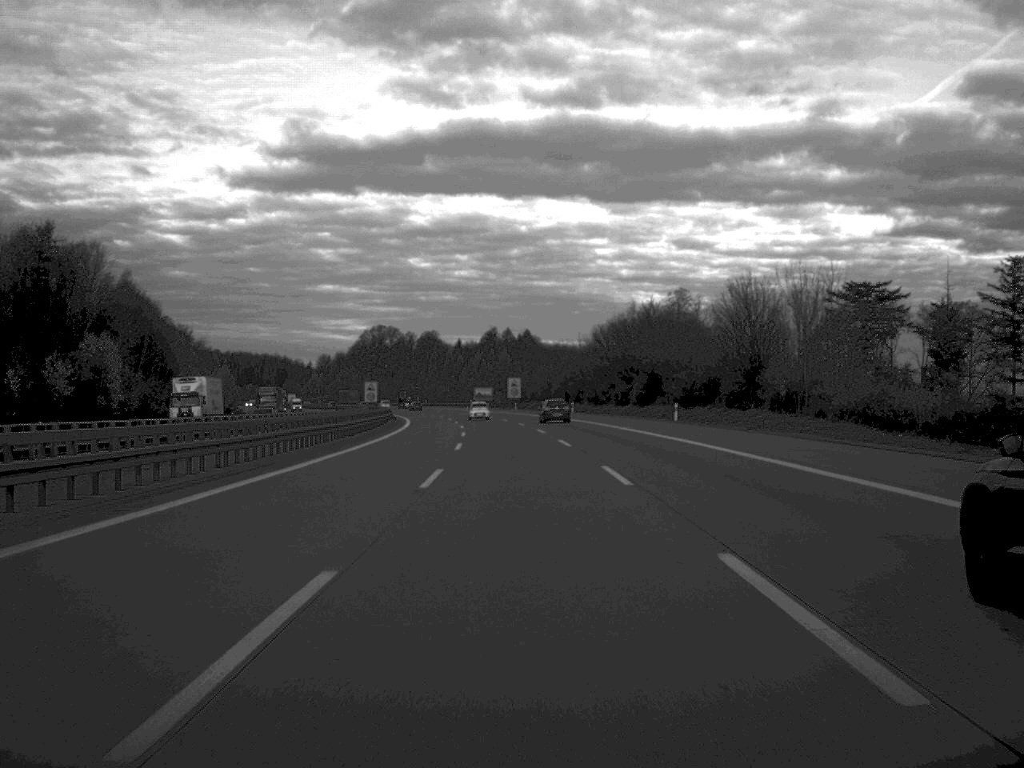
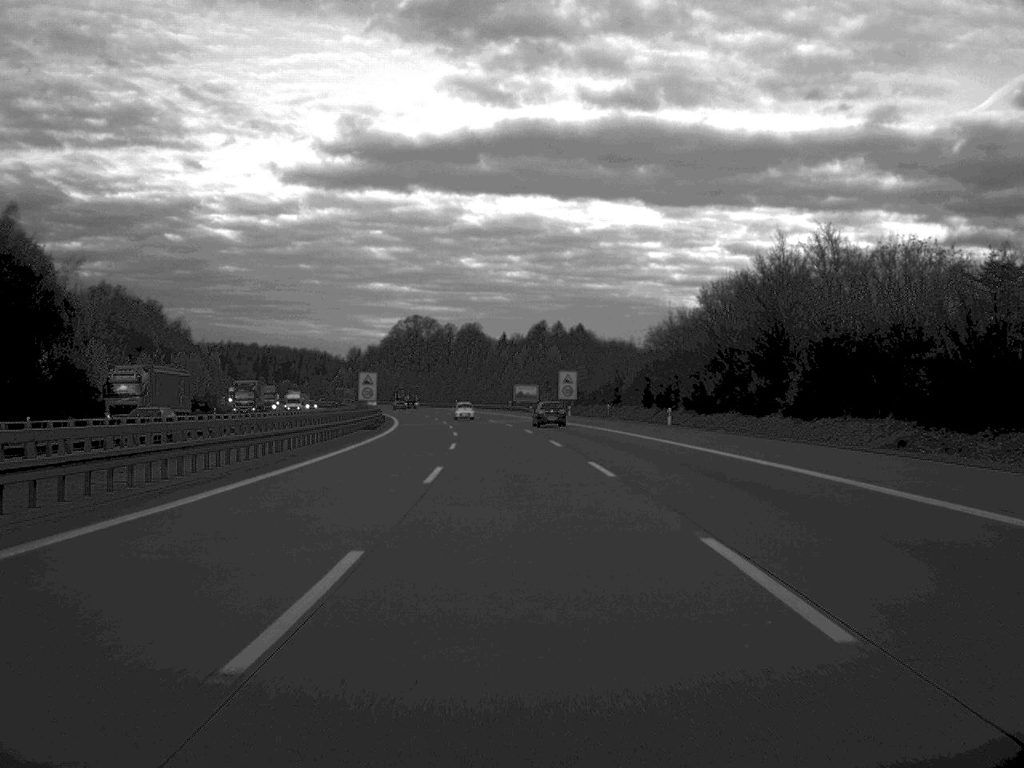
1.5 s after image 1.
(-0.9, +51.1) m; -2°
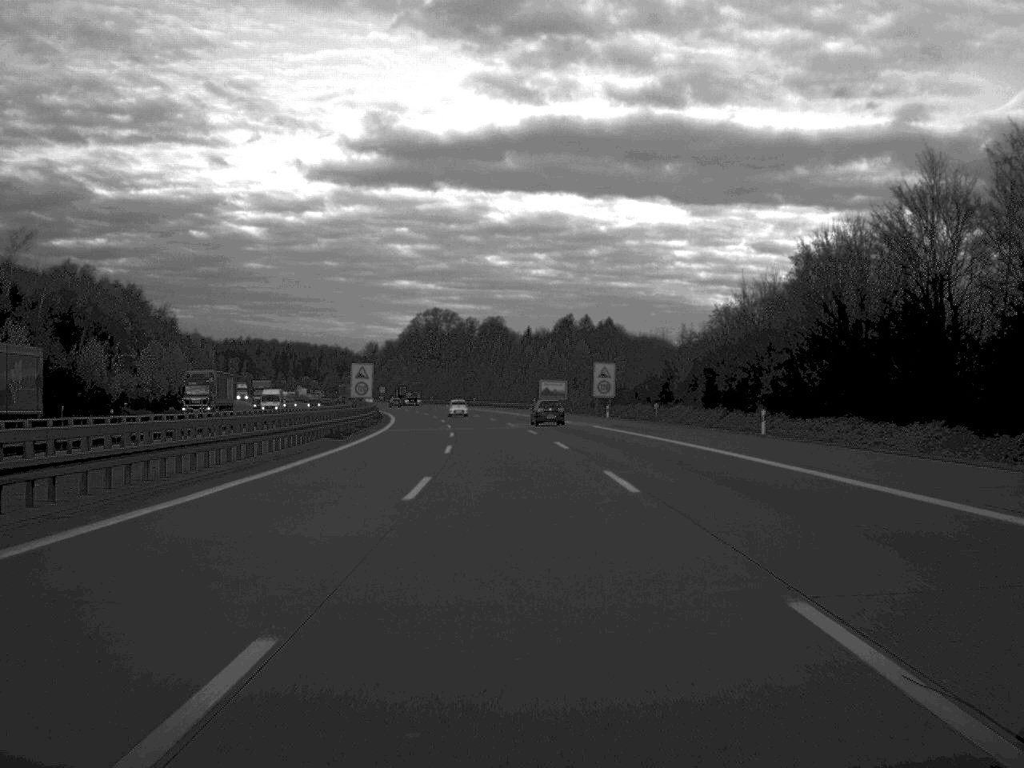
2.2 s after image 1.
(-0.2, +22.7) m; -1°
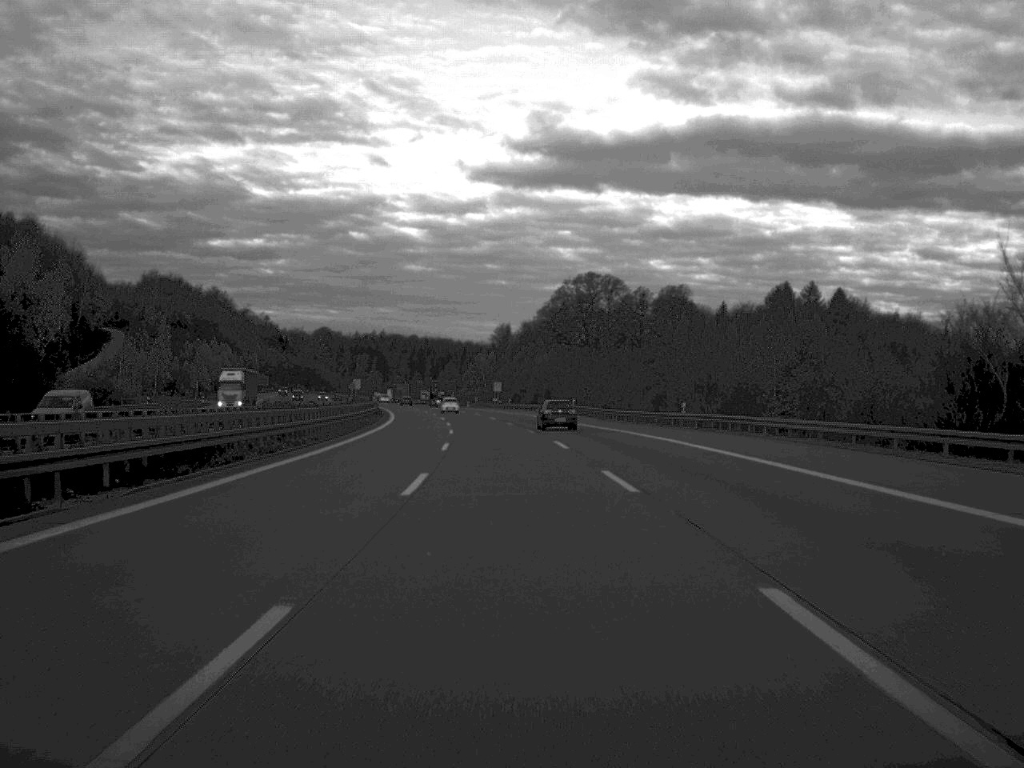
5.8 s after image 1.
(-7.6, +124.4) m; -7°
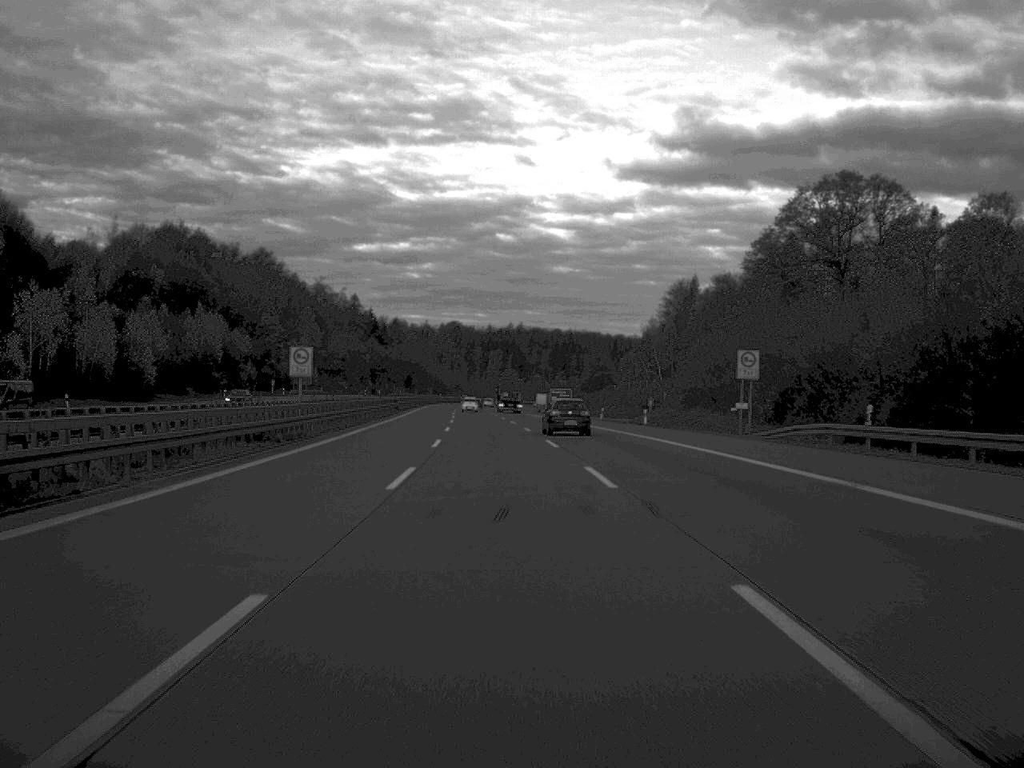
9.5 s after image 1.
(-7.4, +124.4) m; -7°
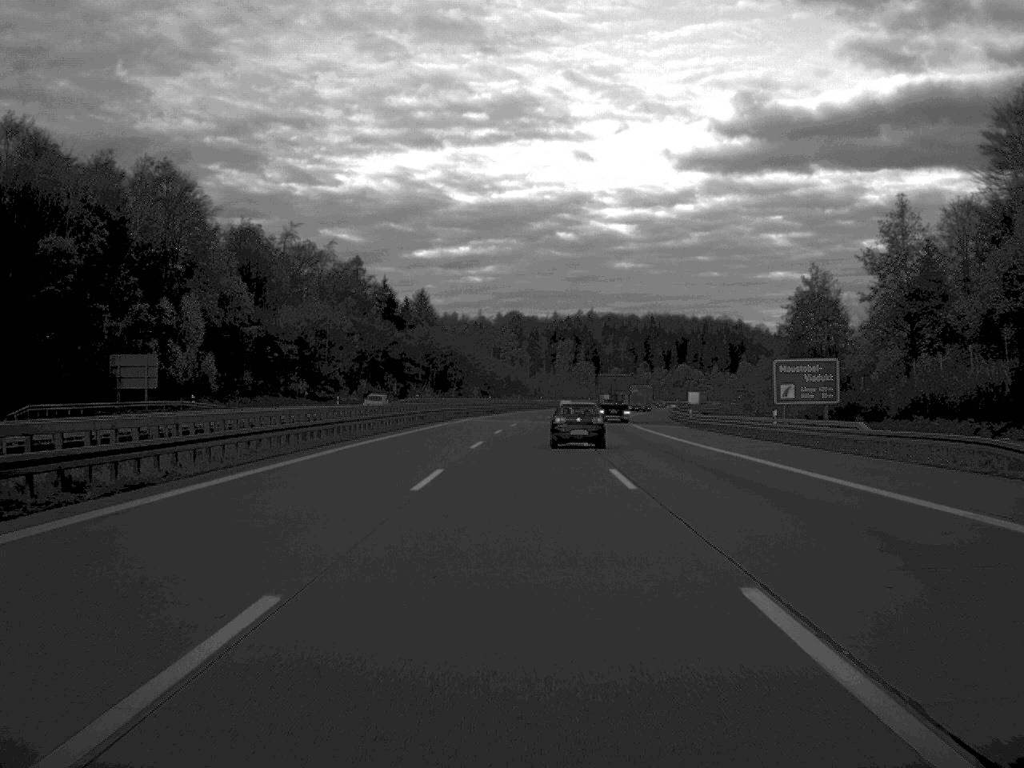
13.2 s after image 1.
(-4.8, +124.6) m; -3°
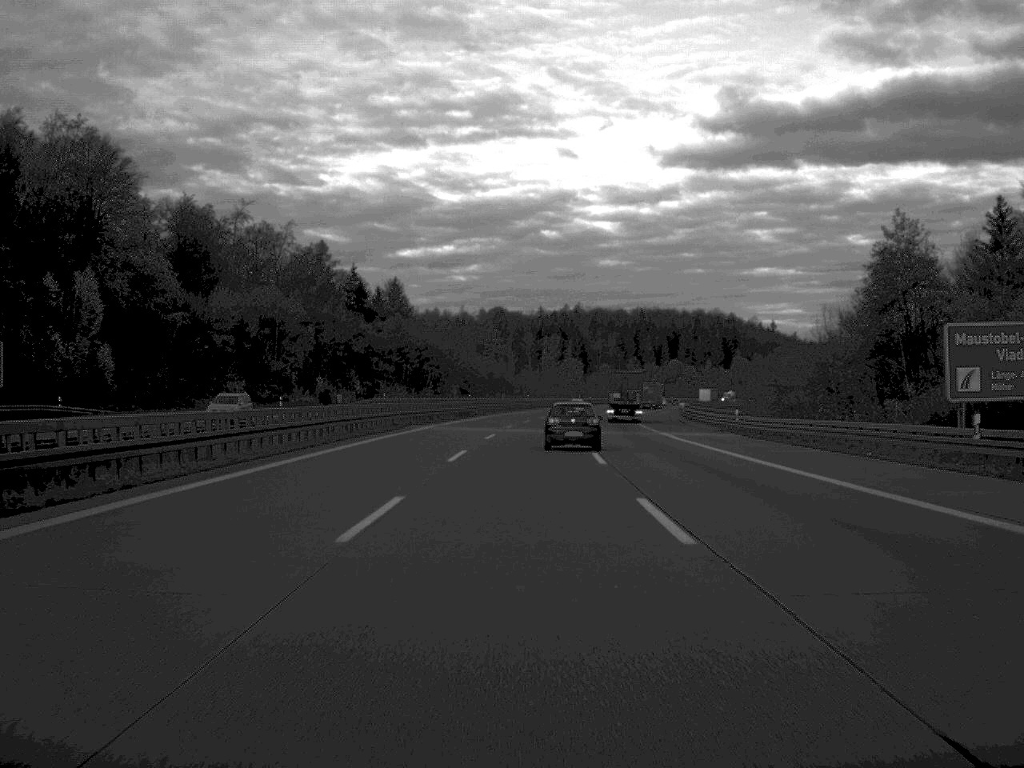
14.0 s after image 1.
(+0.1, +26.9) m; +1°
